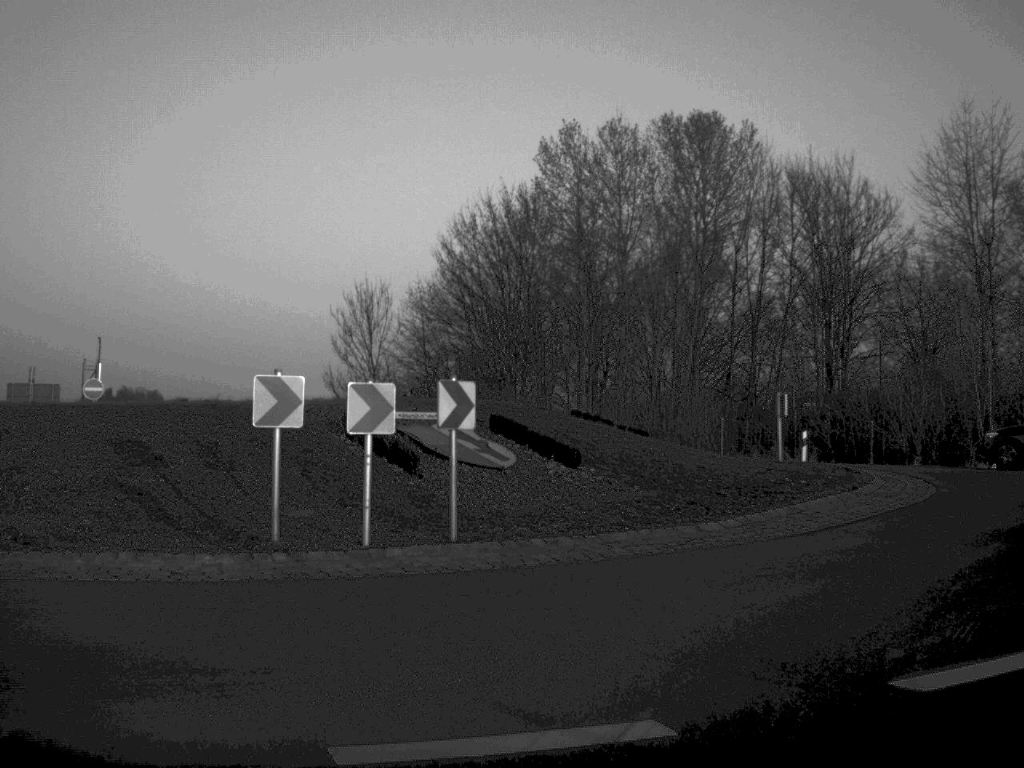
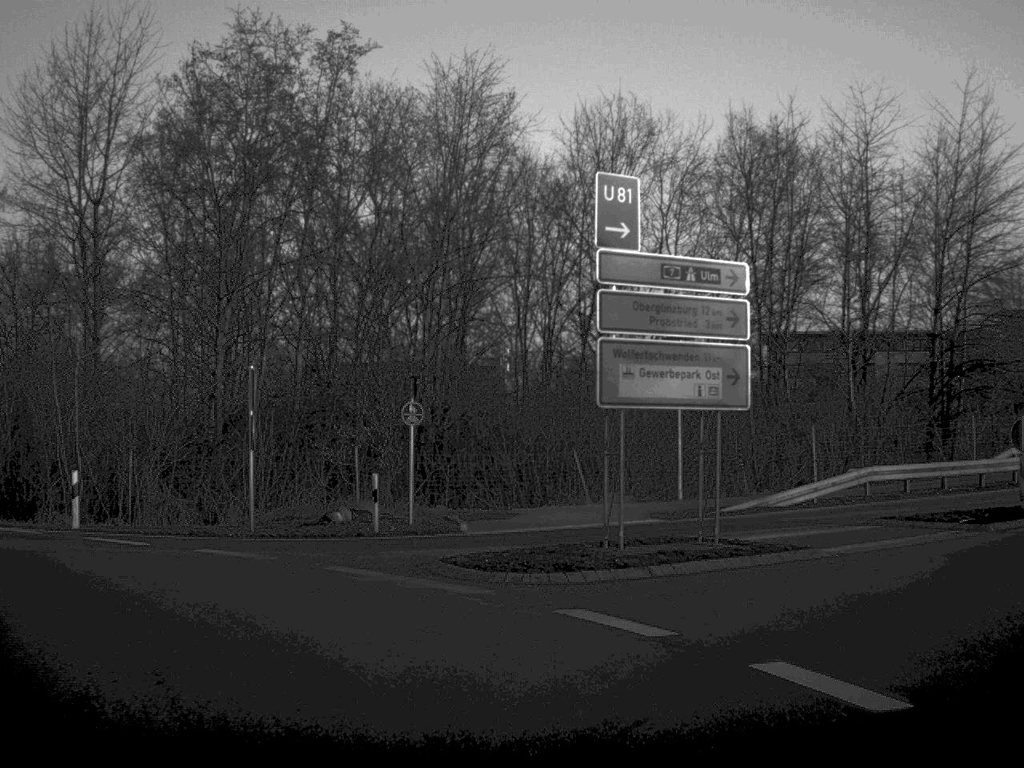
(+4.8, +12.9) m; +39°
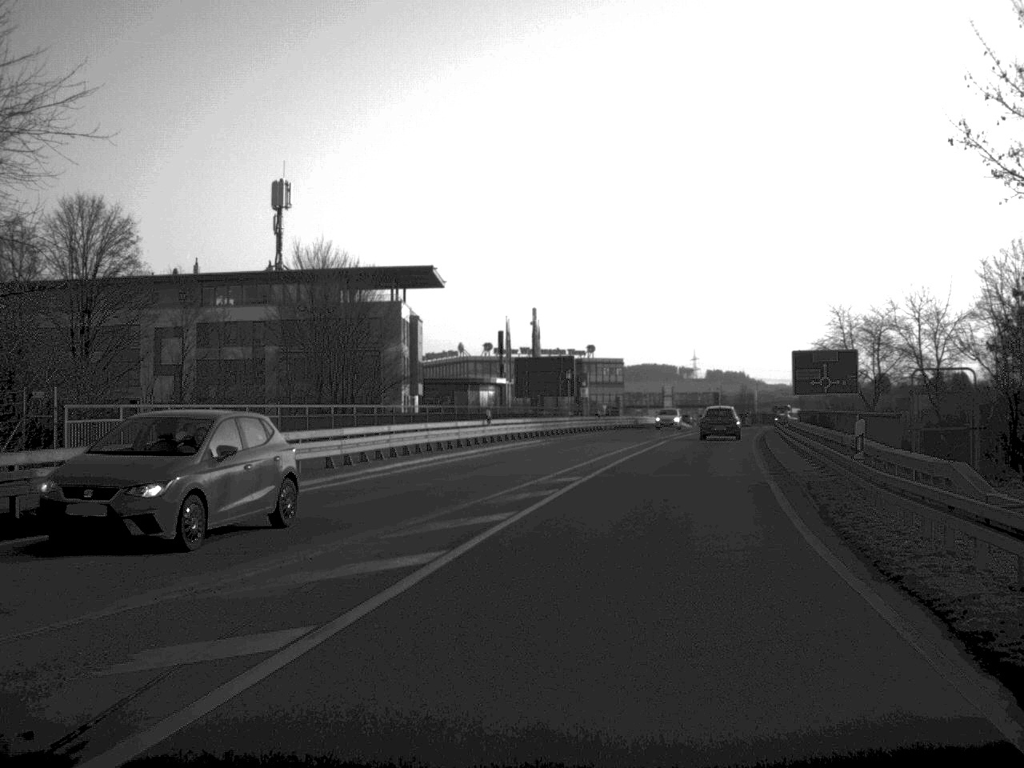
(+7.2, +16.1) m; +44°
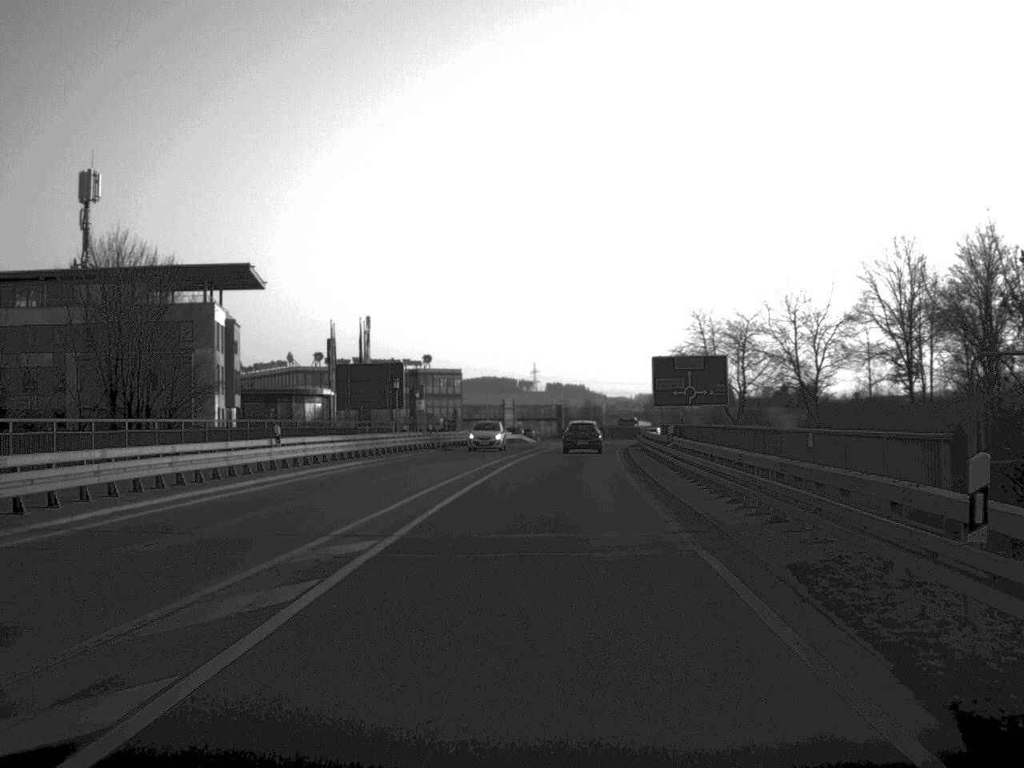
(+0.8, +10.6) m; +7°
